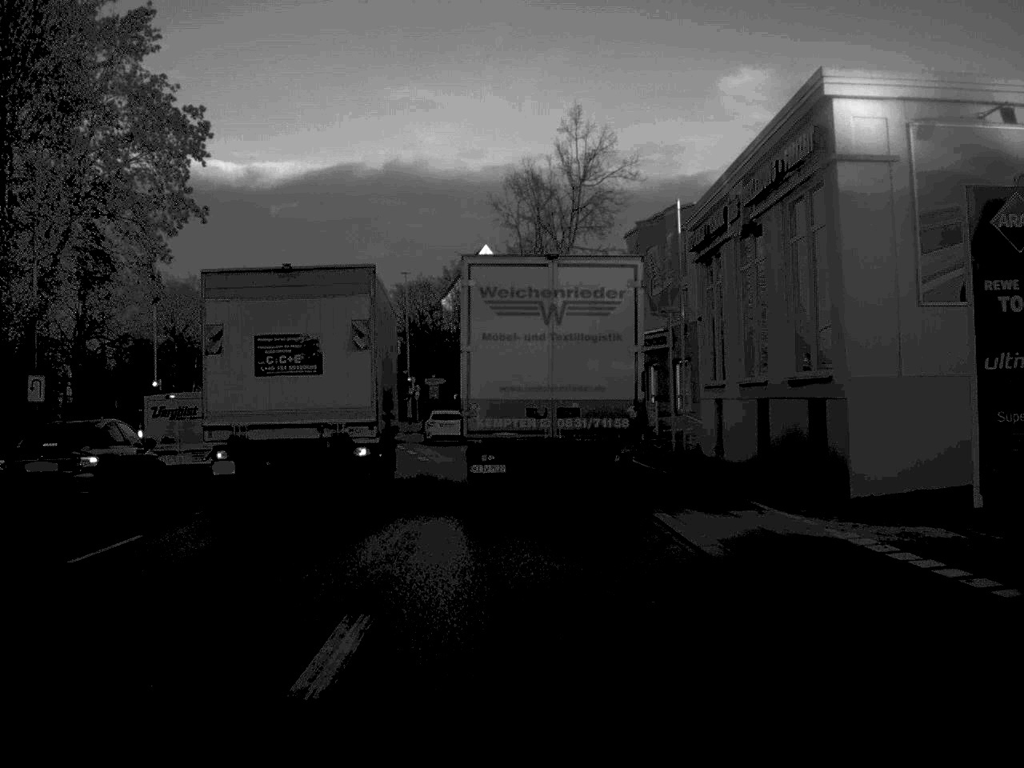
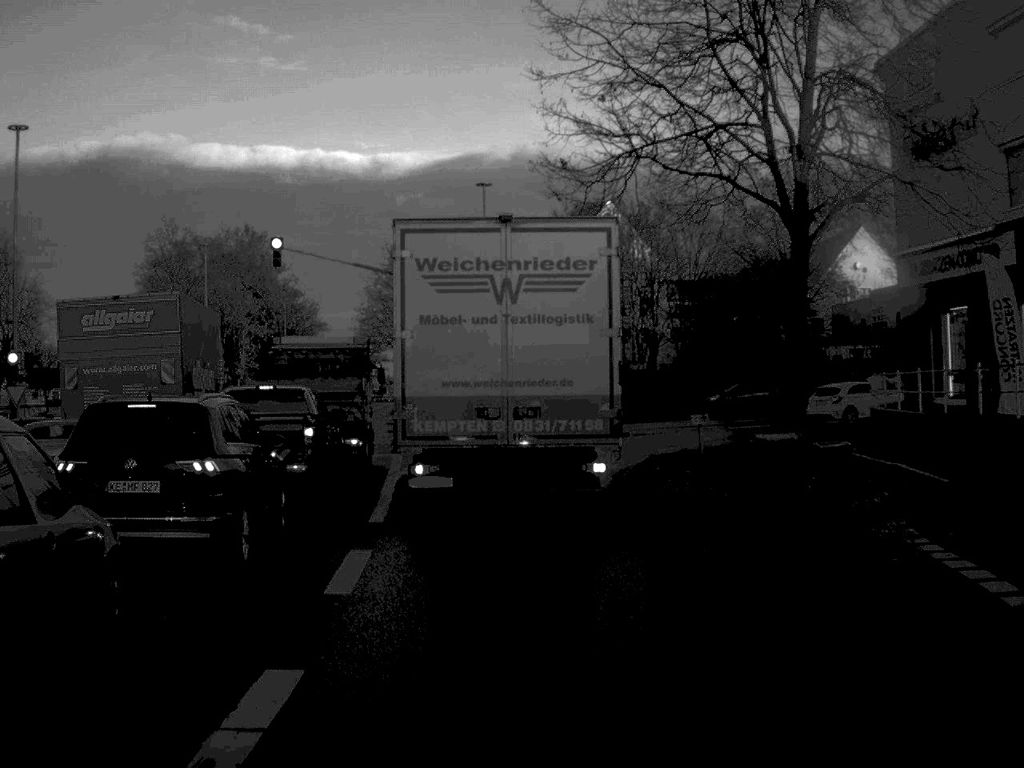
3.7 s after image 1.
(-1.1, +32.5) m; -6°
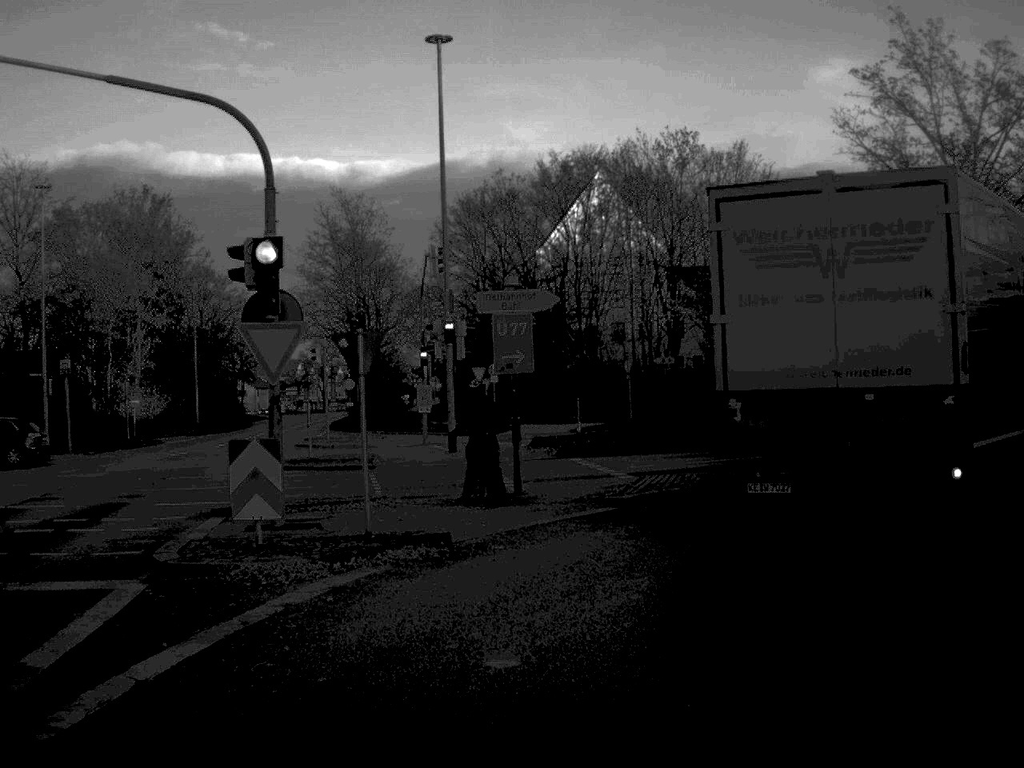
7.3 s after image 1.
(-0.4, +23.2) m; +2°
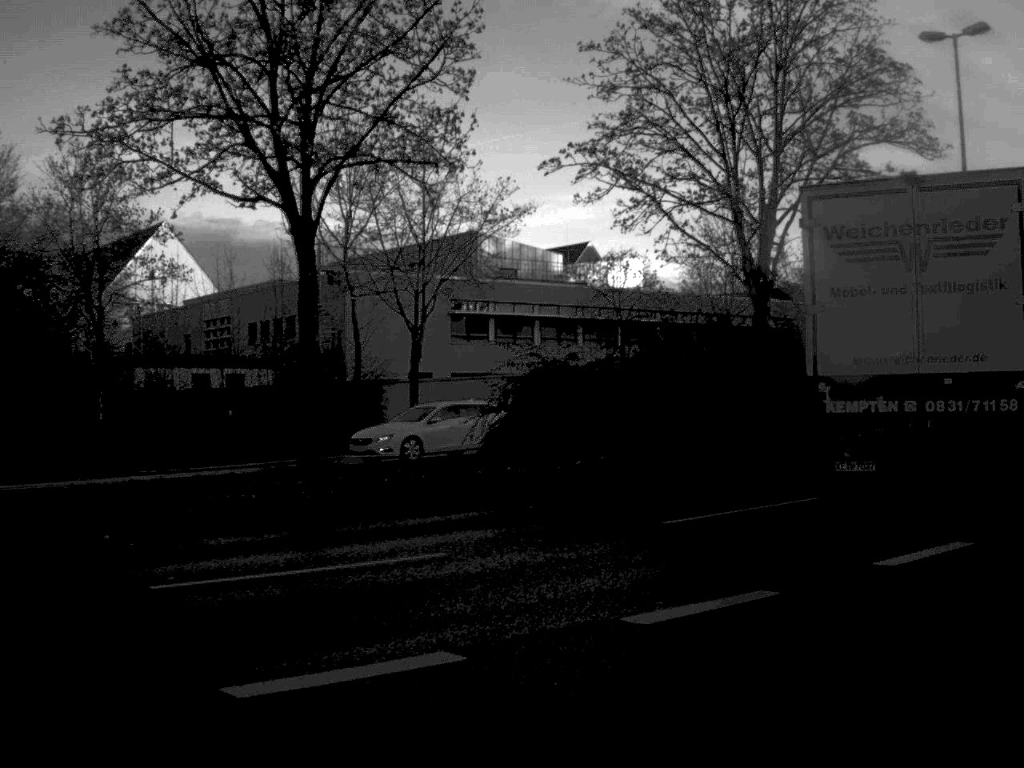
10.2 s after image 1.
(+3.9, +15.2) m; +34°
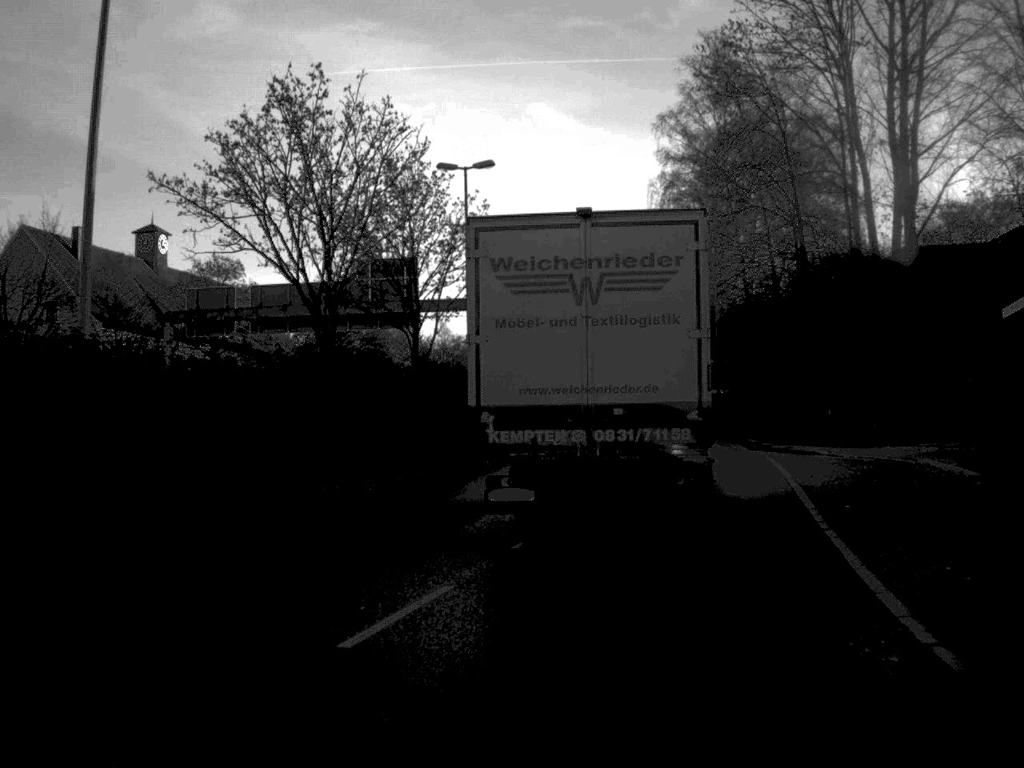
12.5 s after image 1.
(+5.4, +14.9) m; +36°
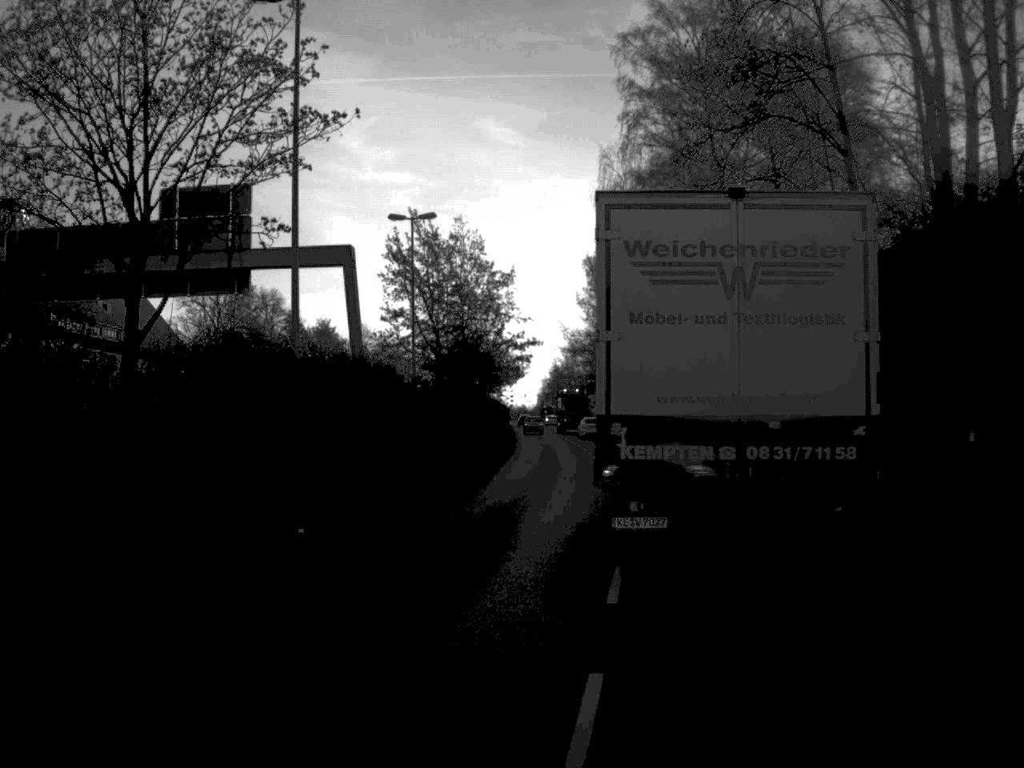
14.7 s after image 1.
(+1.1, +21.3) m; +2°
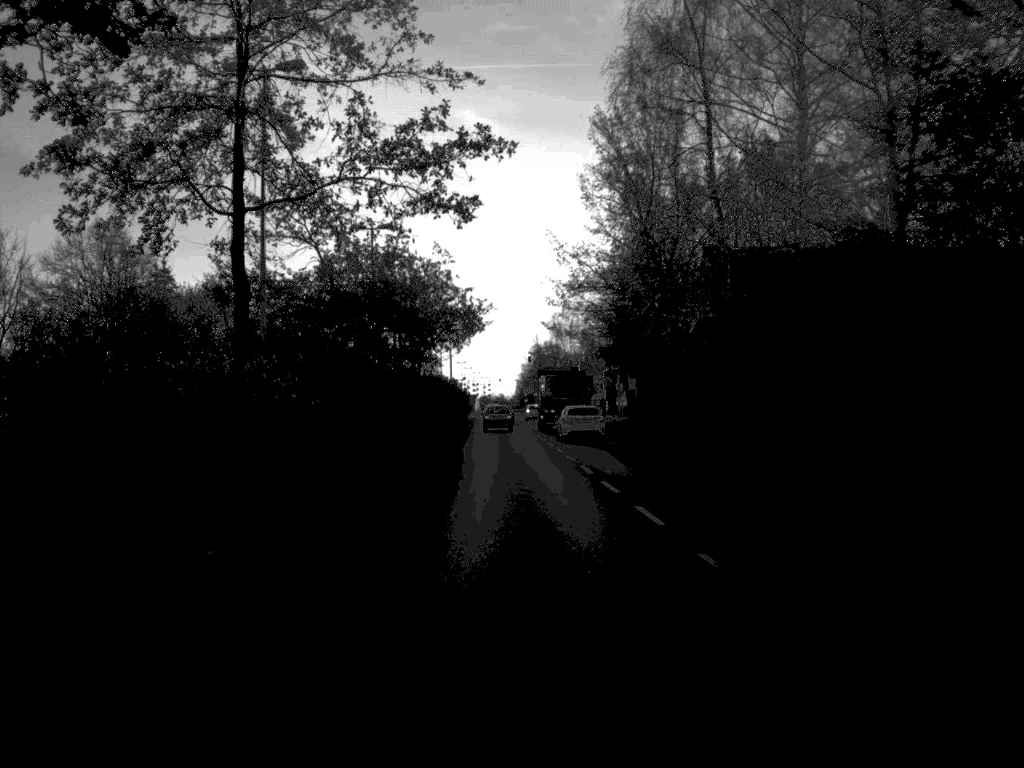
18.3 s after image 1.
(+0.8, +54.7) m; +1°
